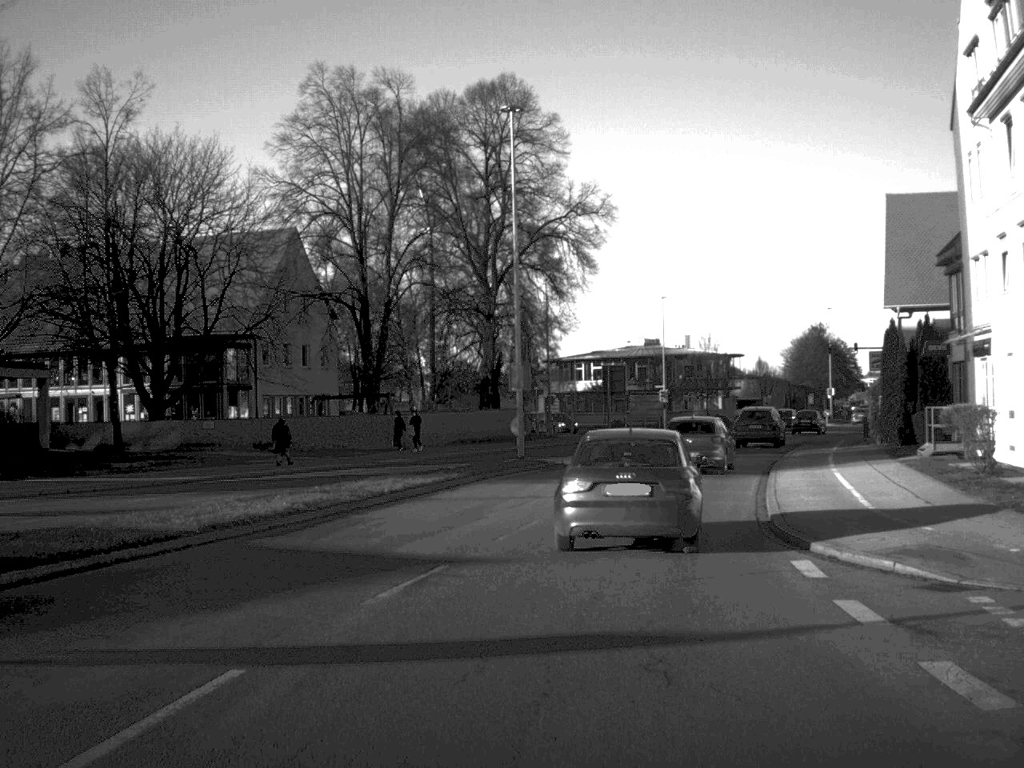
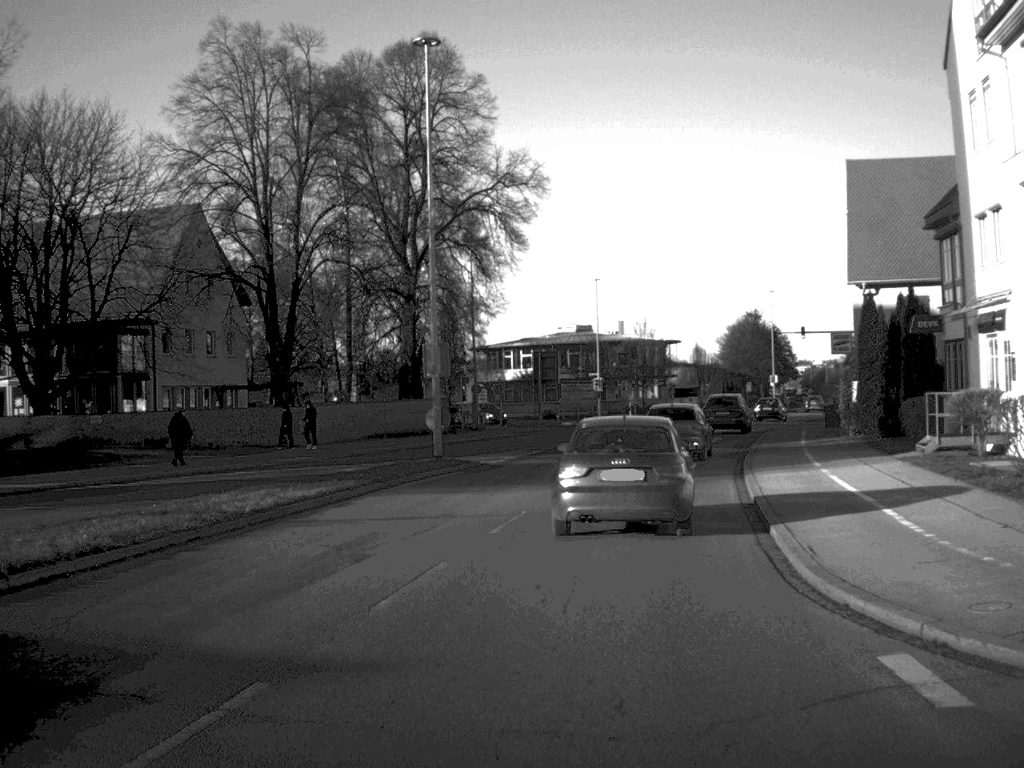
(+0.2, +6.1) m; +3°
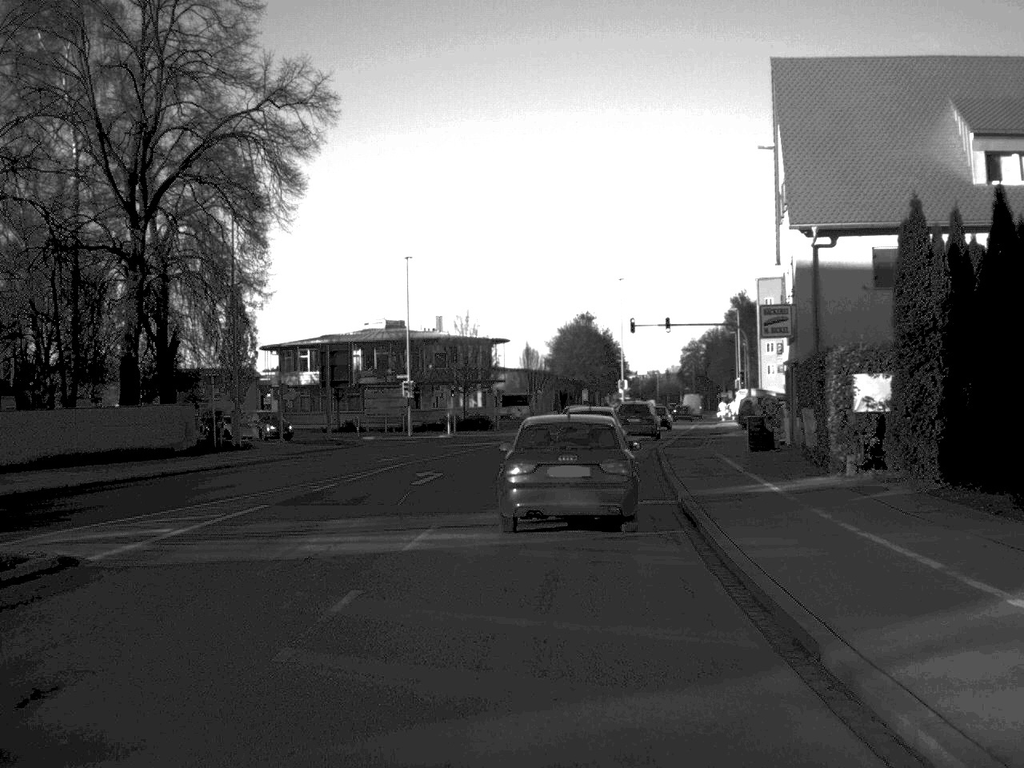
(+1.5, +19.1) m; +8°
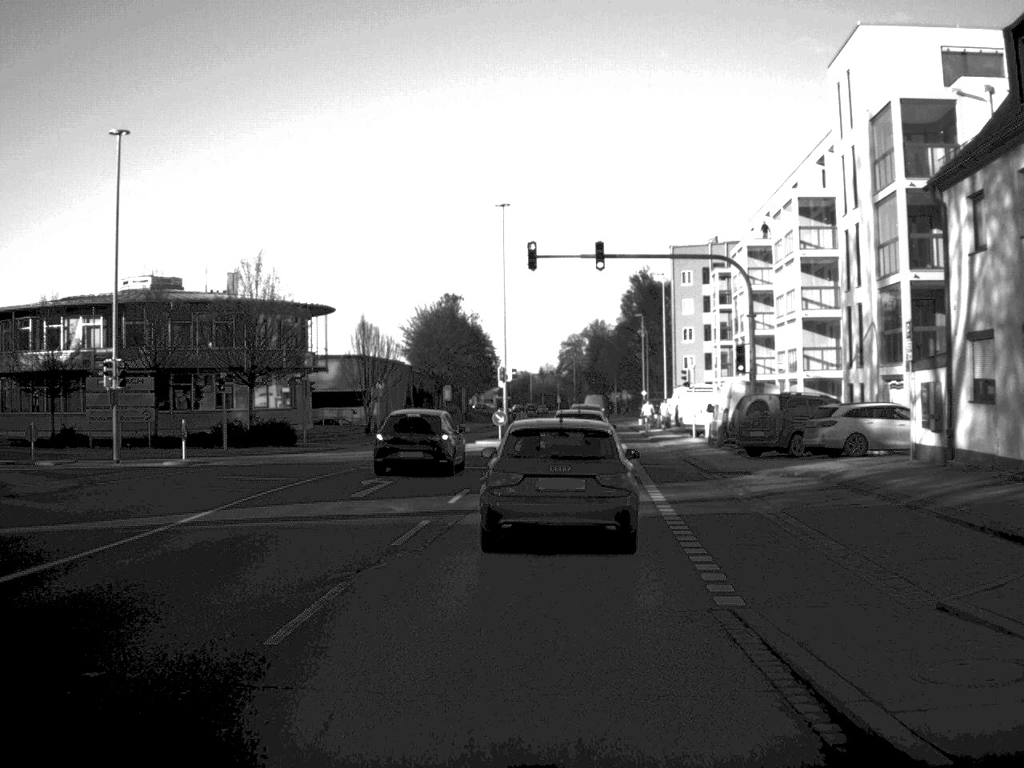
(+1.7, +34.6) m; +6°
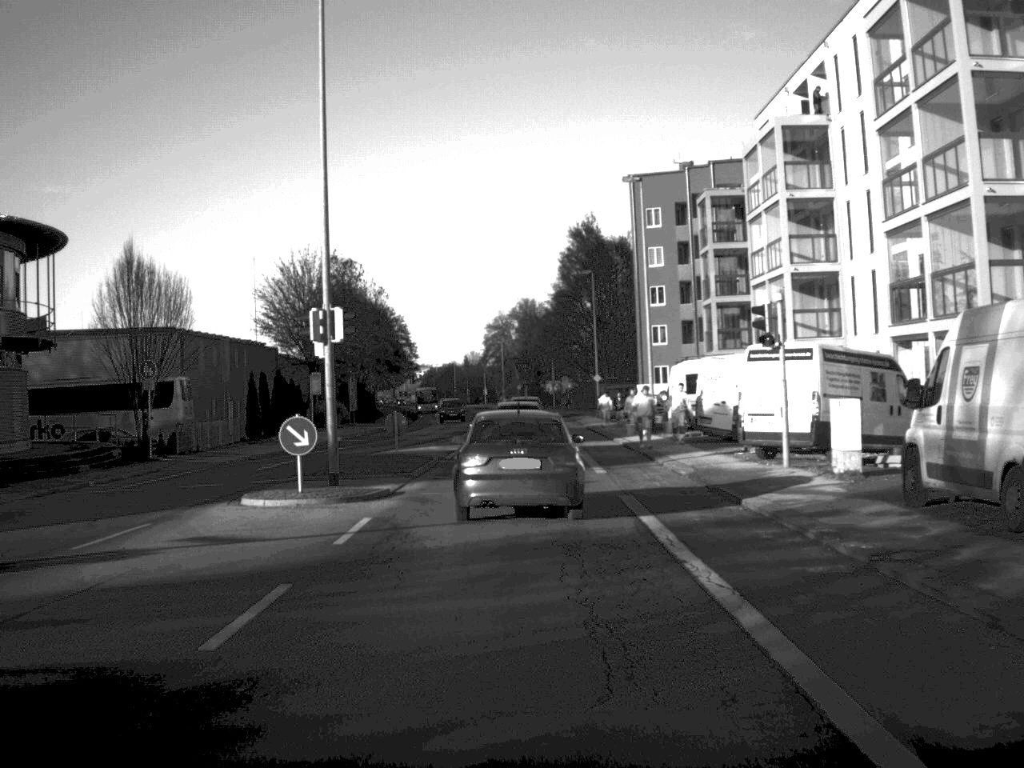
(+1.2, +33.1) m; +3°
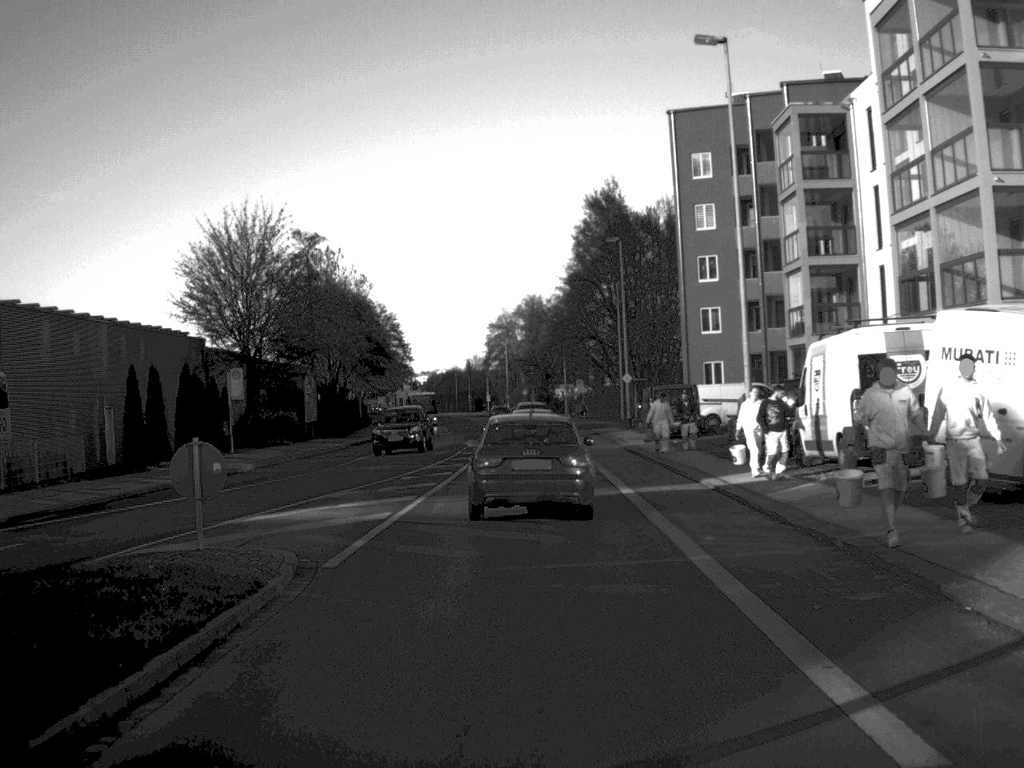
(-0.1, +21.2) m; 0°
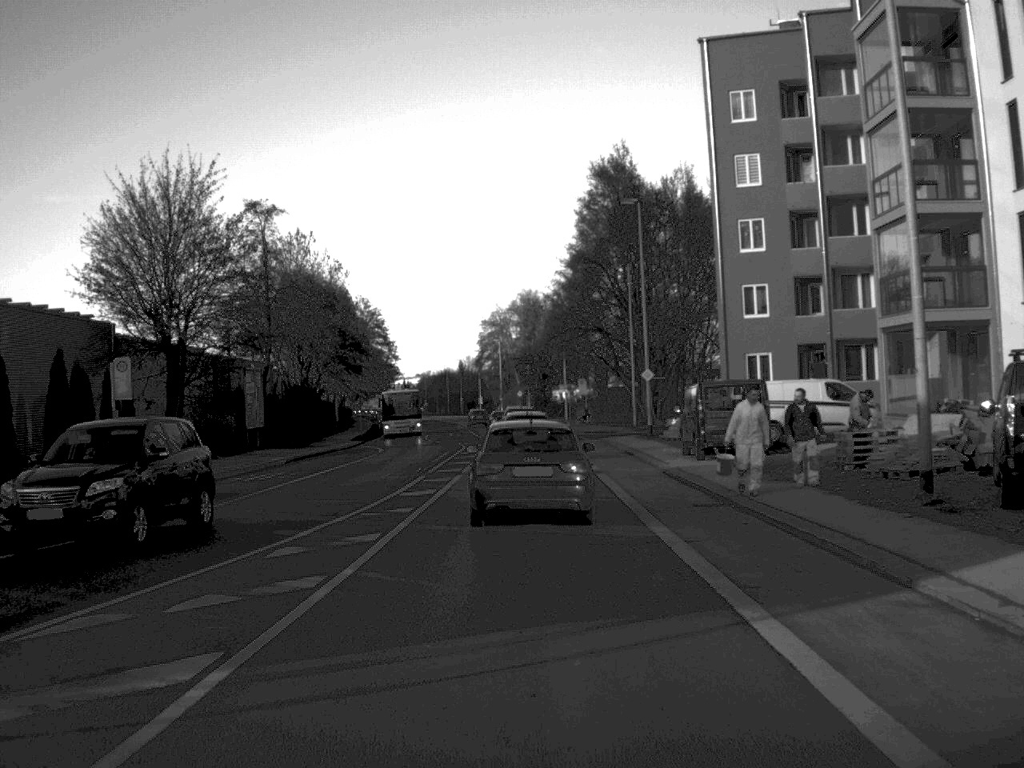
(0.0, +14.0) m; 0°
